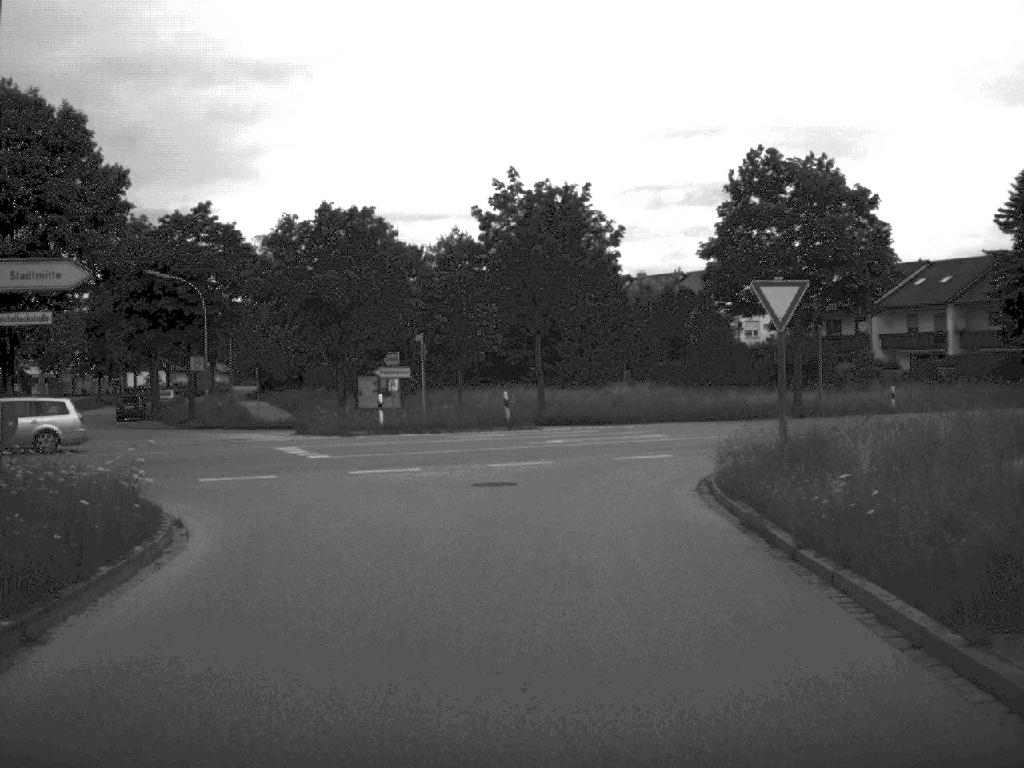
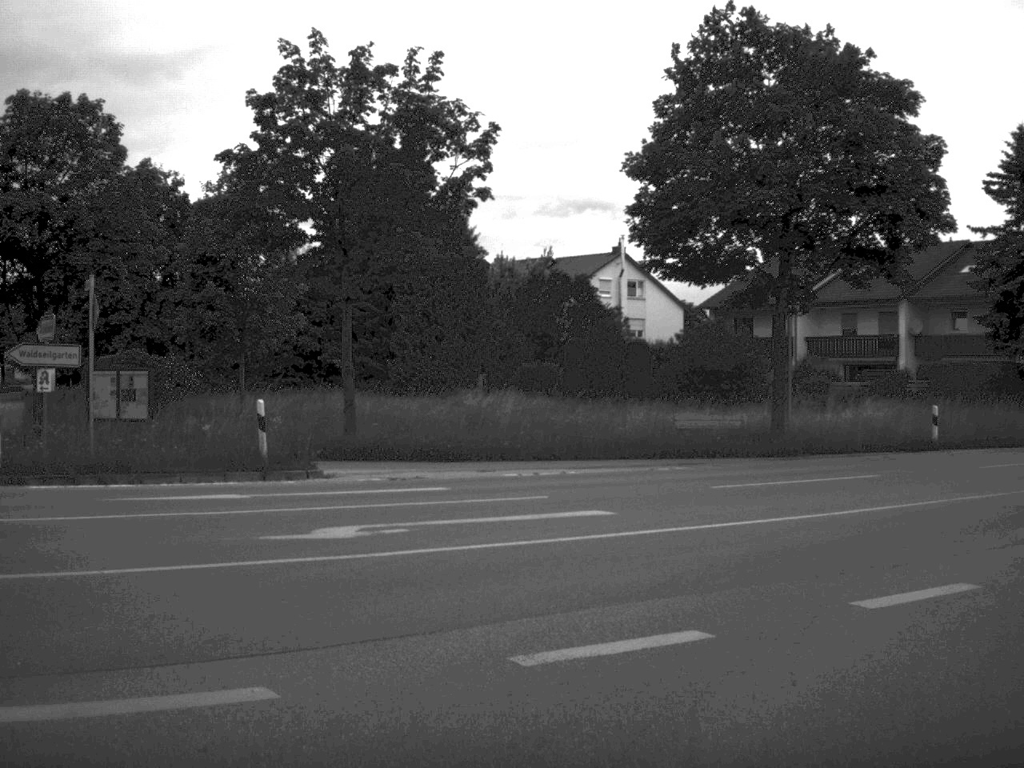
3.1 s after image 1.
(+0.8, +19.9) m; +7°
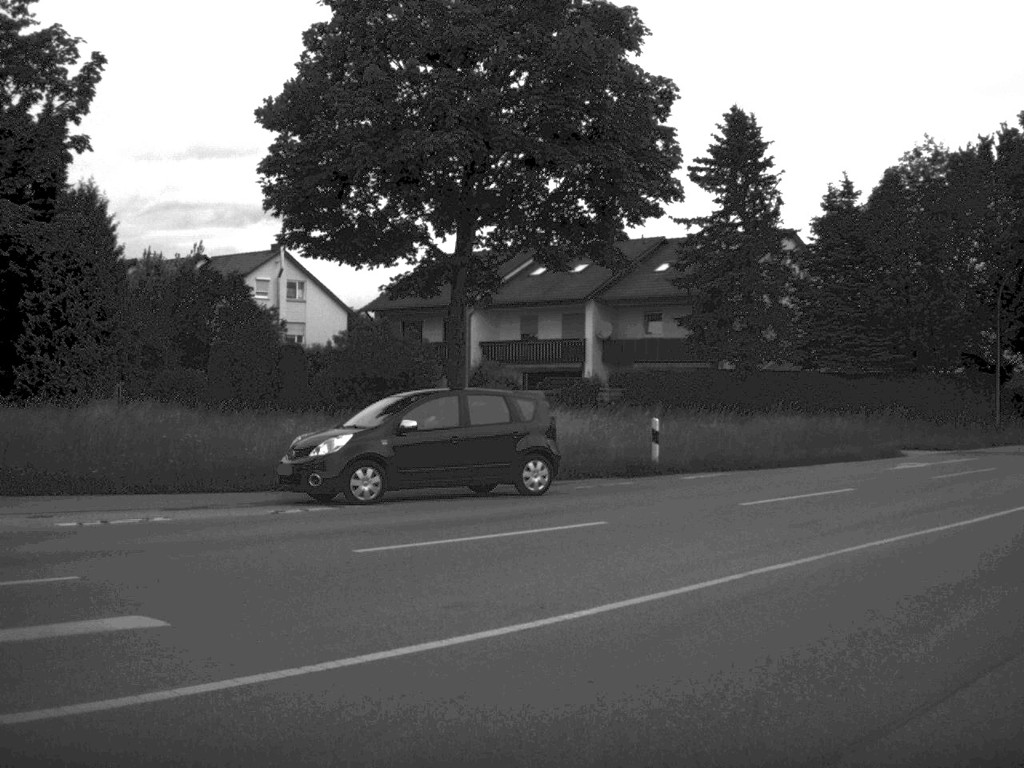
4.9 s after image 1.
(+0.8, +6.5) m; +15°
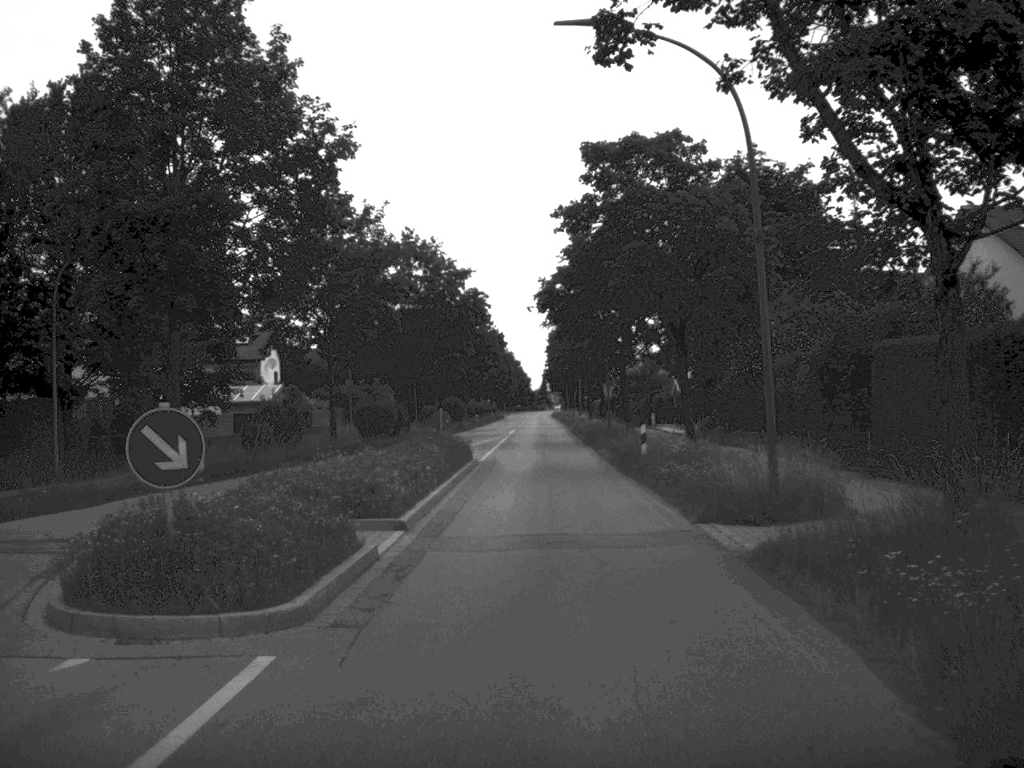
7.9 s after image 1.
(+6.2, +14.3) m; +39°
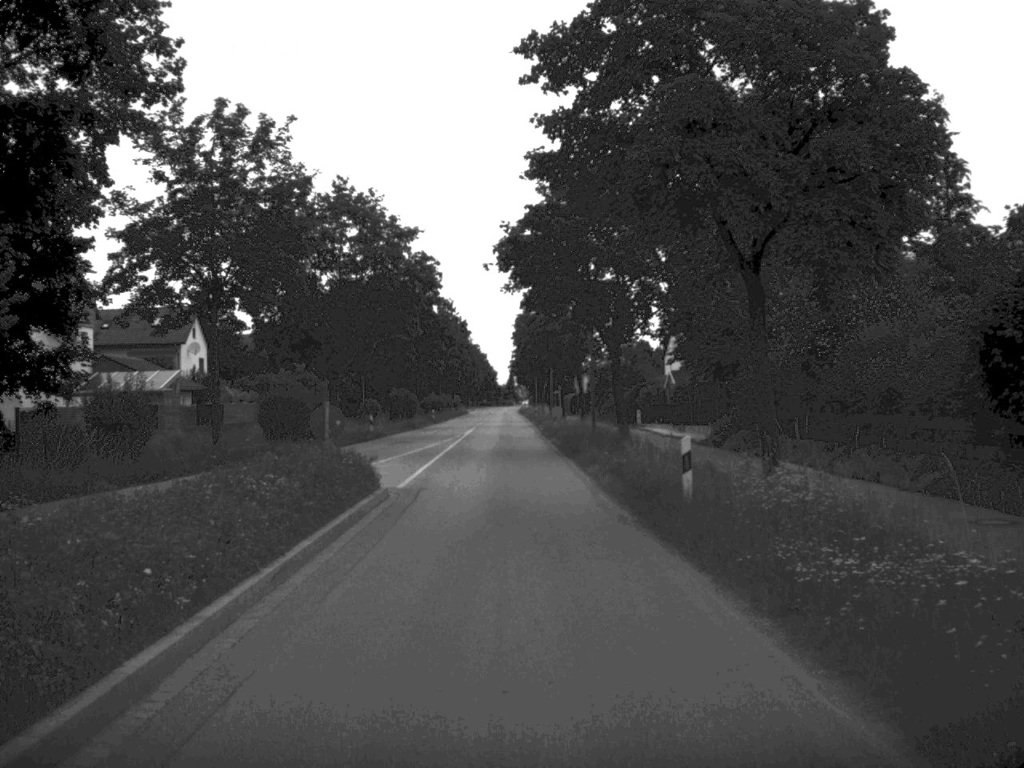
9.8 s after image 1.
(+0.3, +14.7) m; +1°
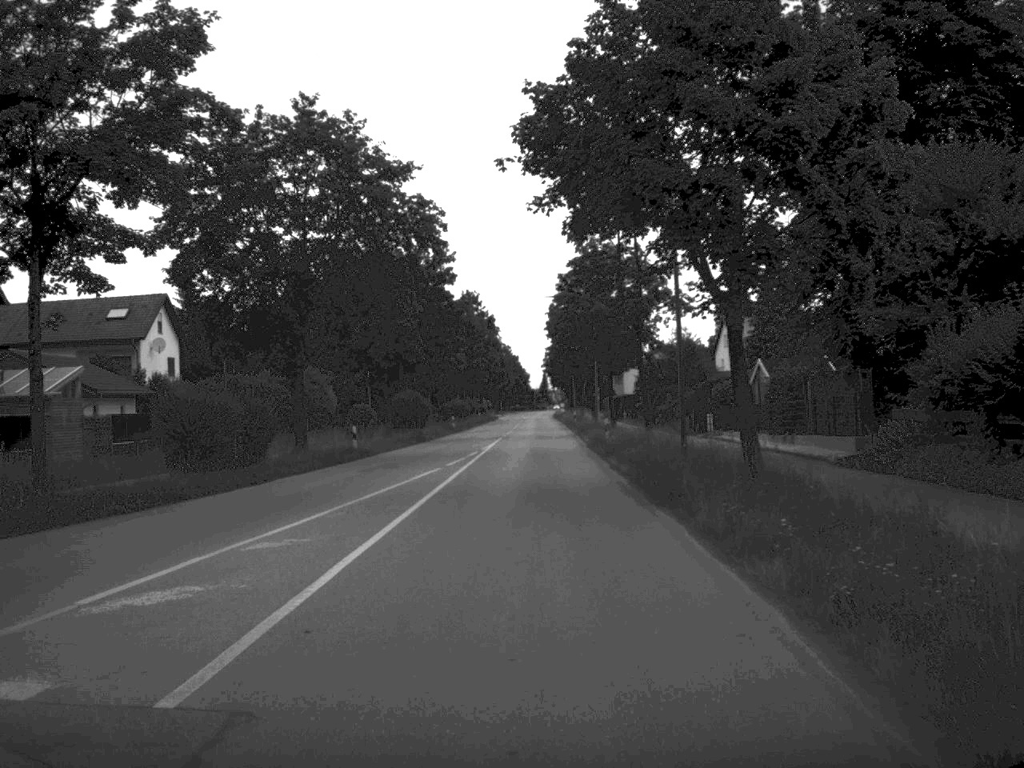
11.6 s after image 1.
(-0.3, +16.8) m; -2°
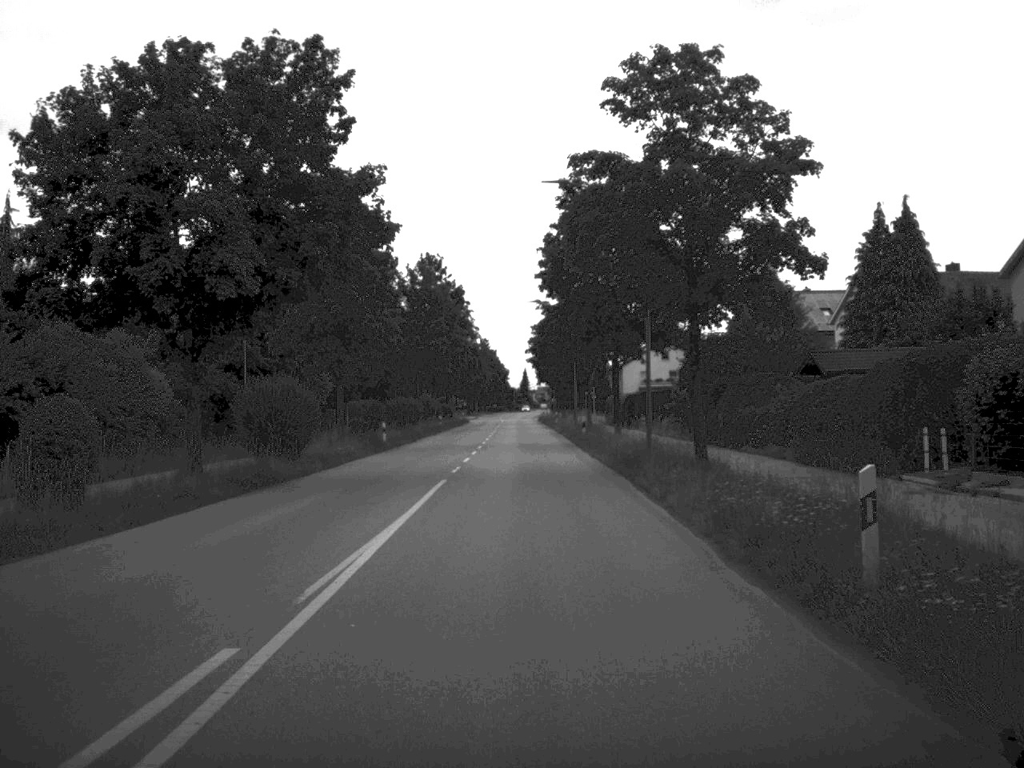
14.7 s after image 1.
(0.0, +34.9) m; +1°
